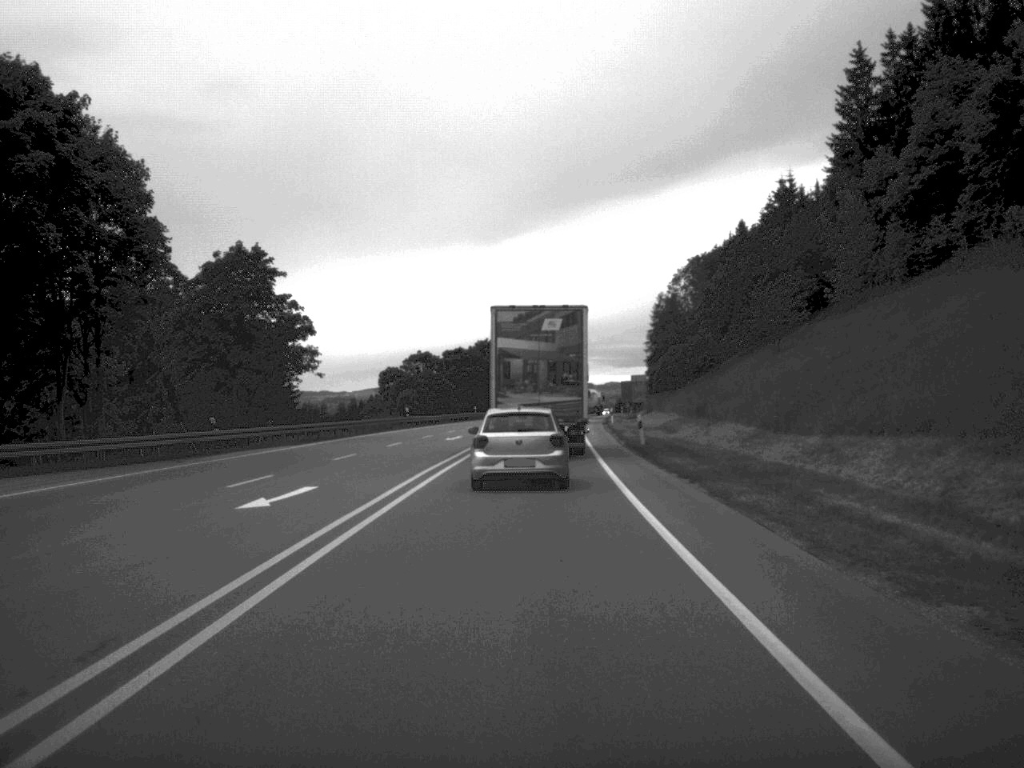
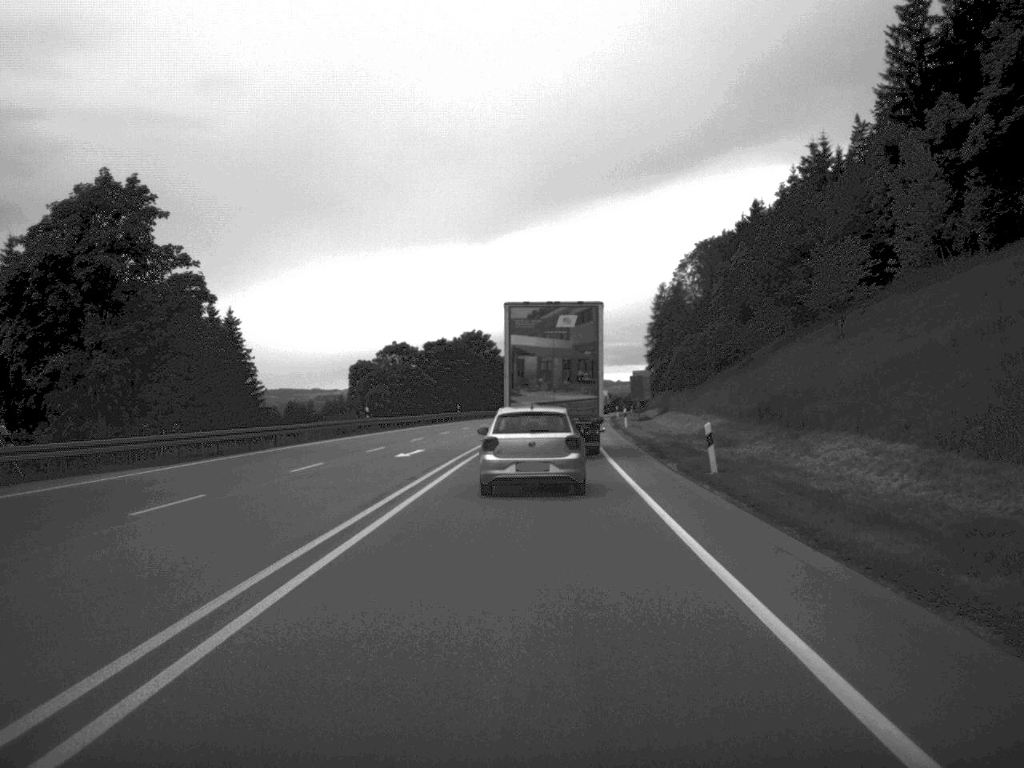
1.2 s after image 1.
(0.0, +18.0) m; 0°
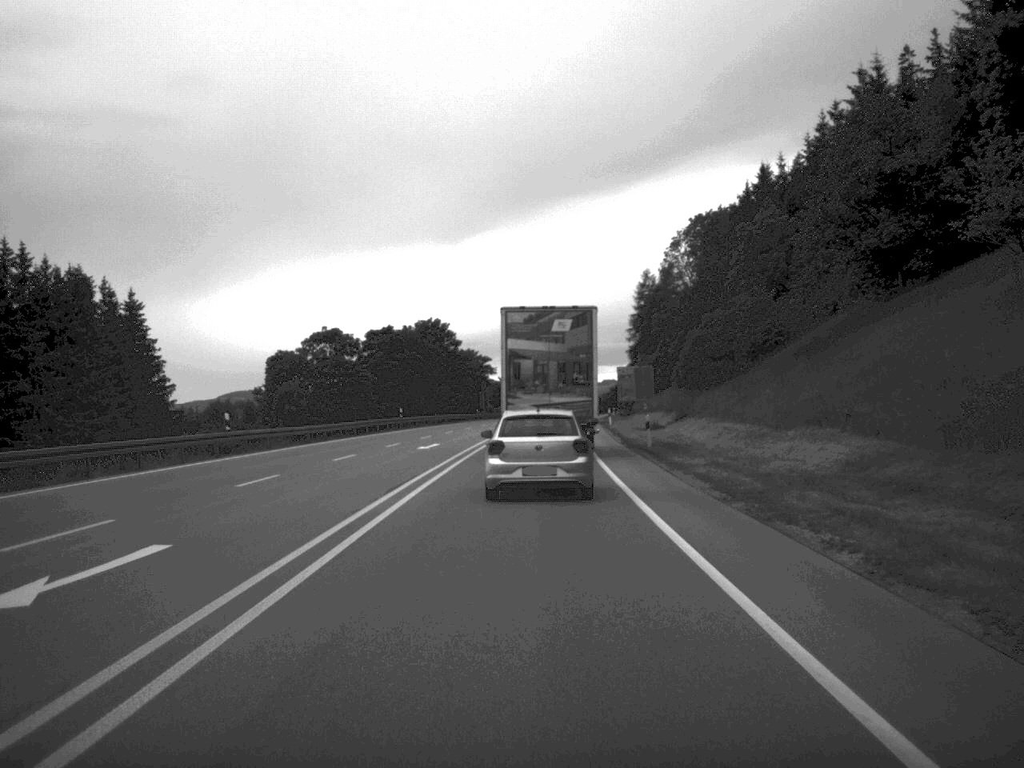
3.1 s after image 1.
(+0.3, +26.8) m; +1°
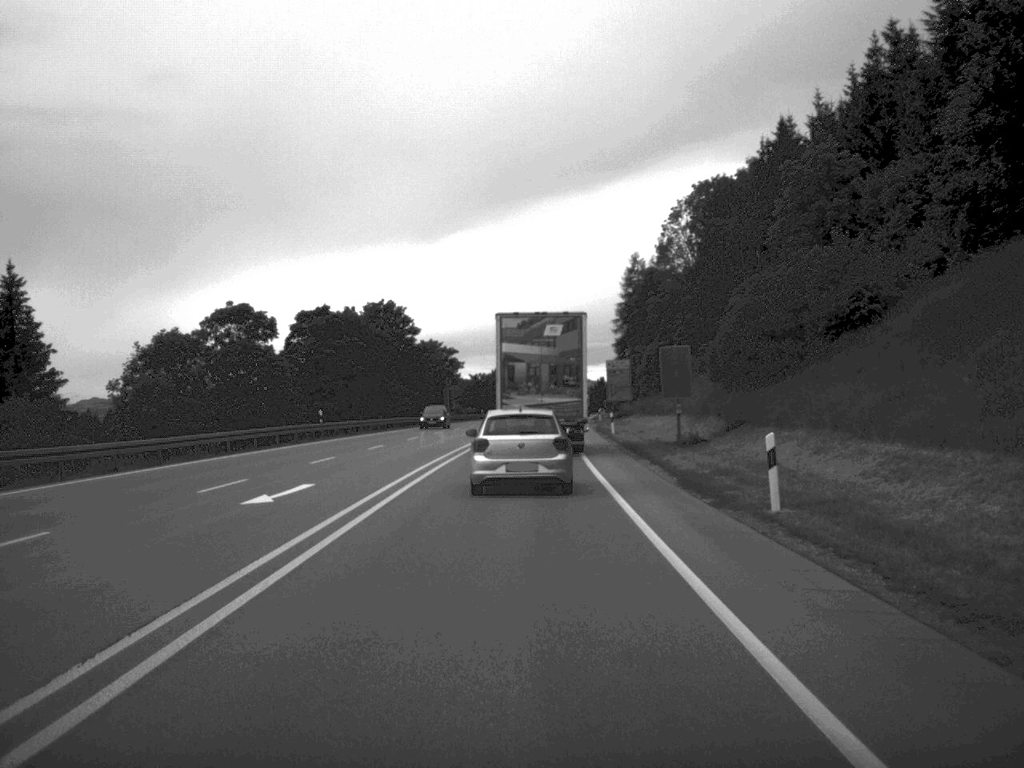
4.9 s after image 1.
(+0.3, +24.3) m; +1°
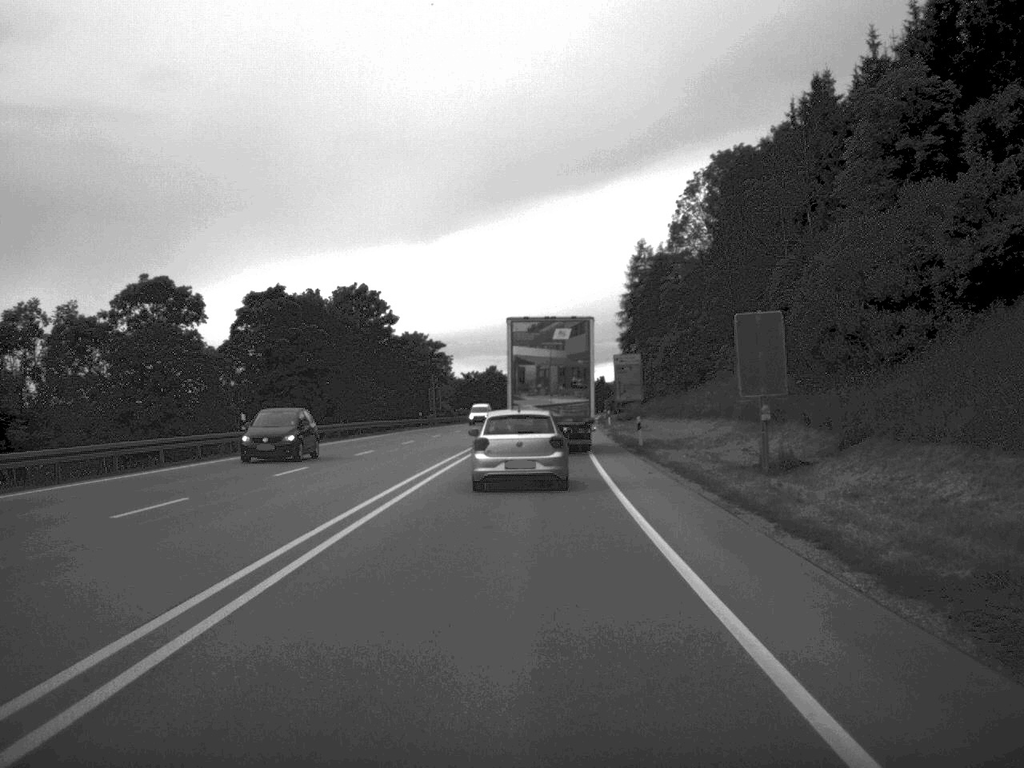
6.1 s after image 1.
(0.0, +16.4) m; 0°
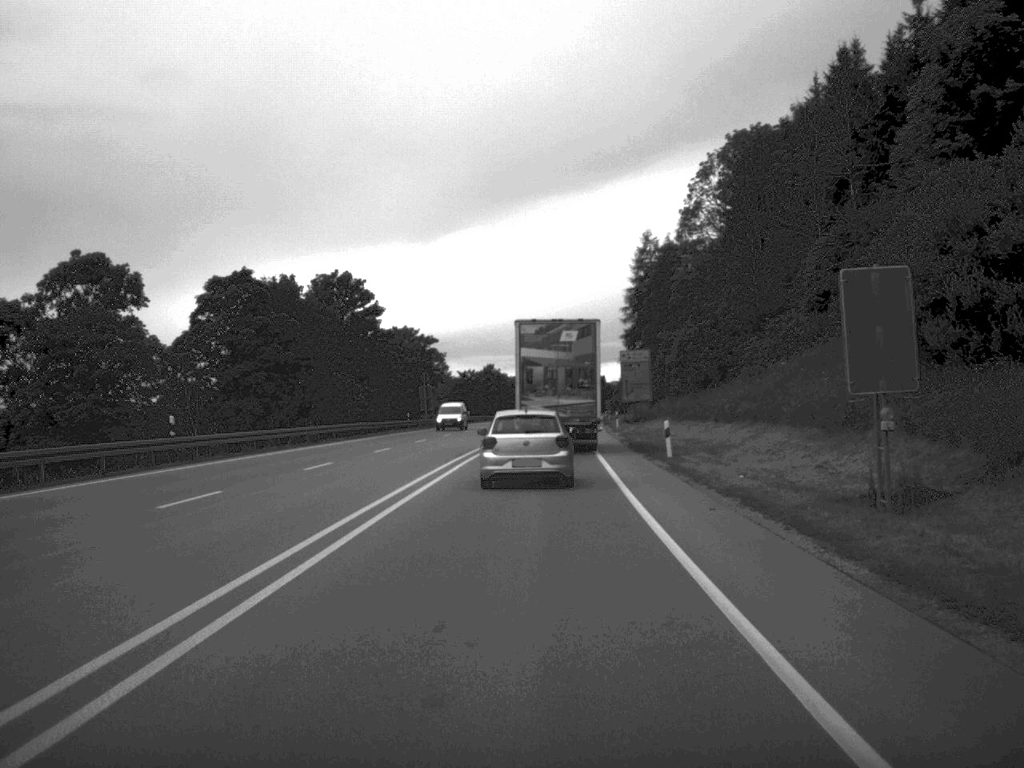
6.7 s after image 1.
(0.0, +9.2) m; 0°
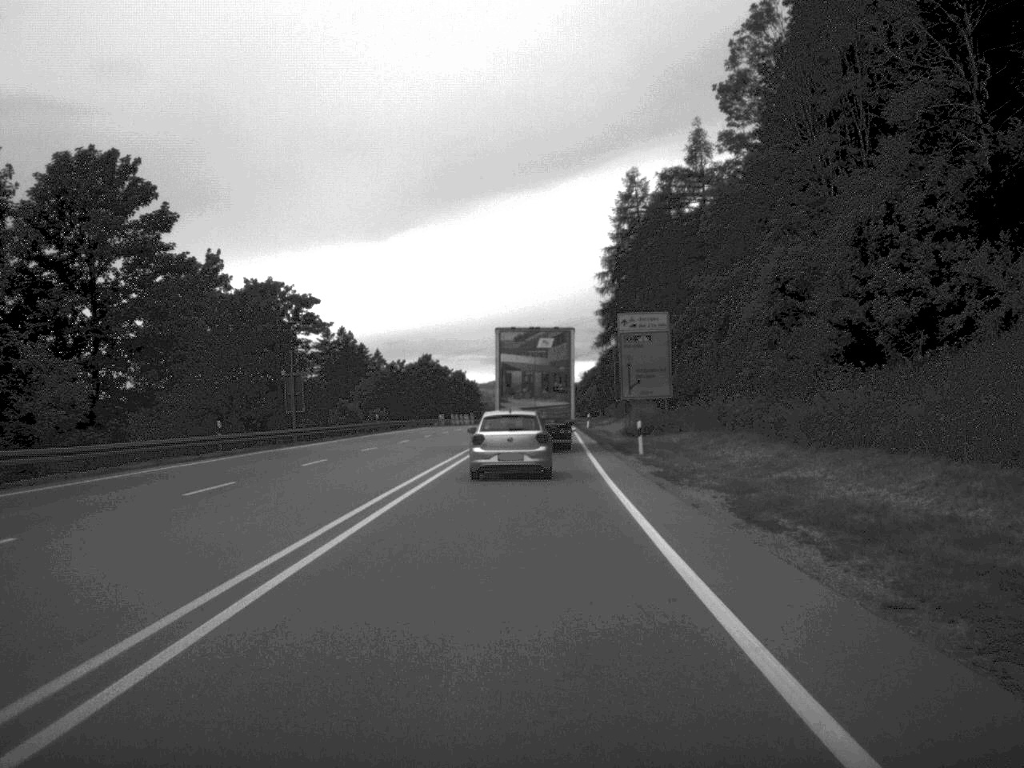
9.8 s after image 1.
(+0.8, +44.2) m; +2°
